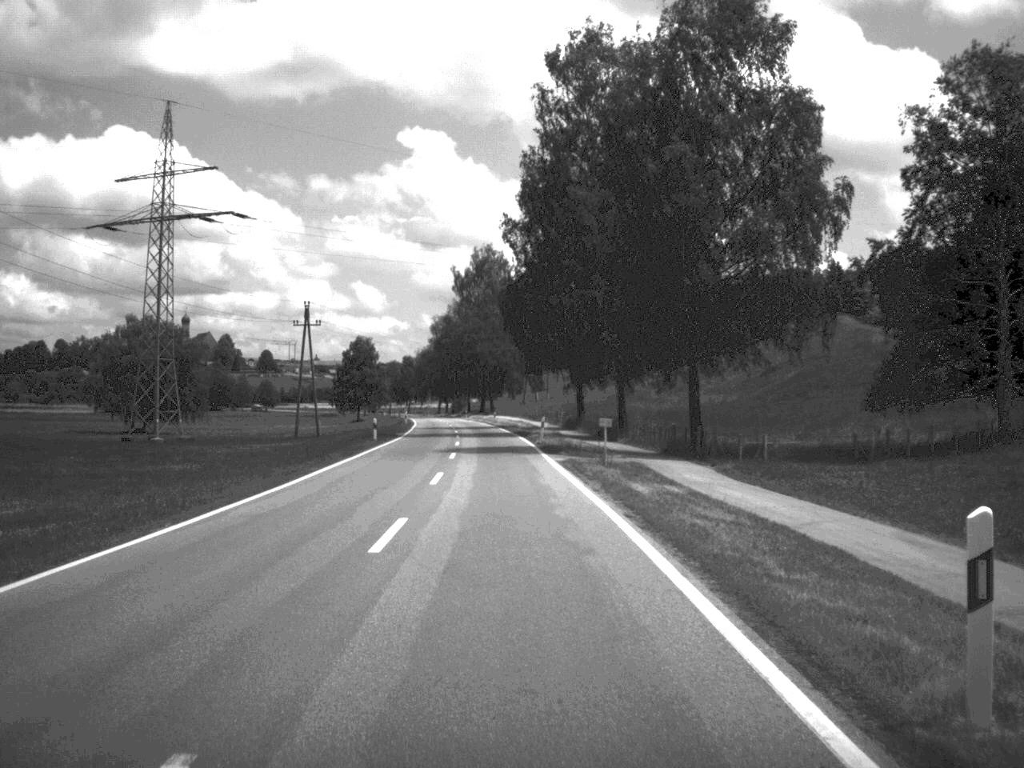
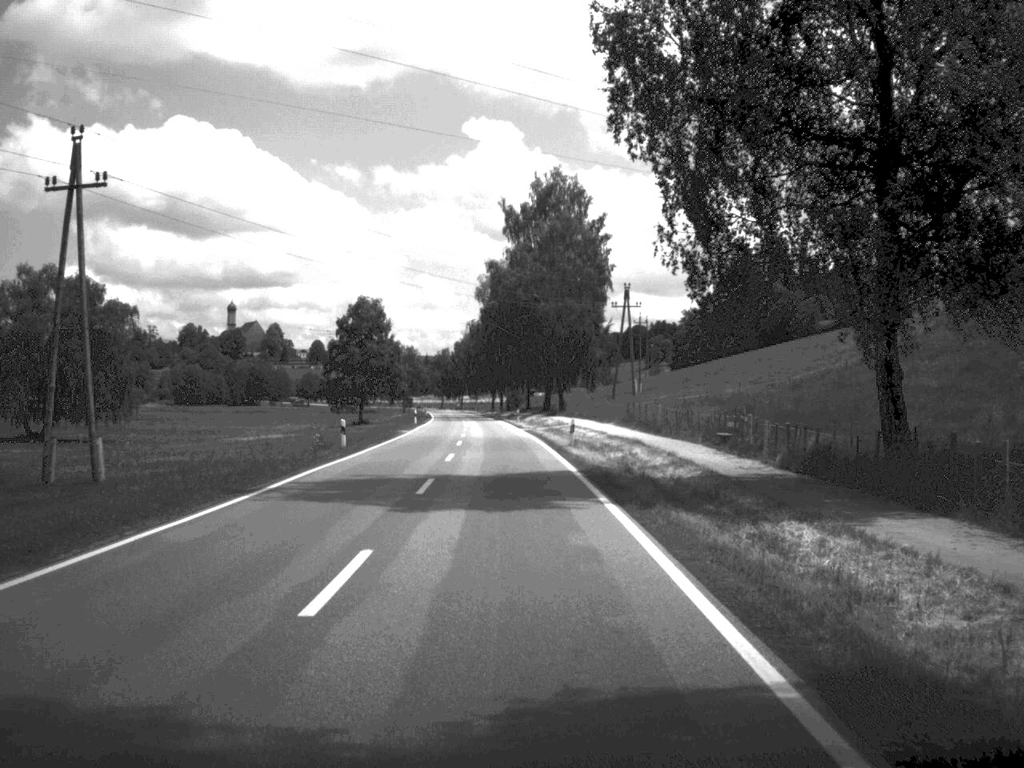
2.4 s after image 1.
(-1.9, +63.4) m; -3°
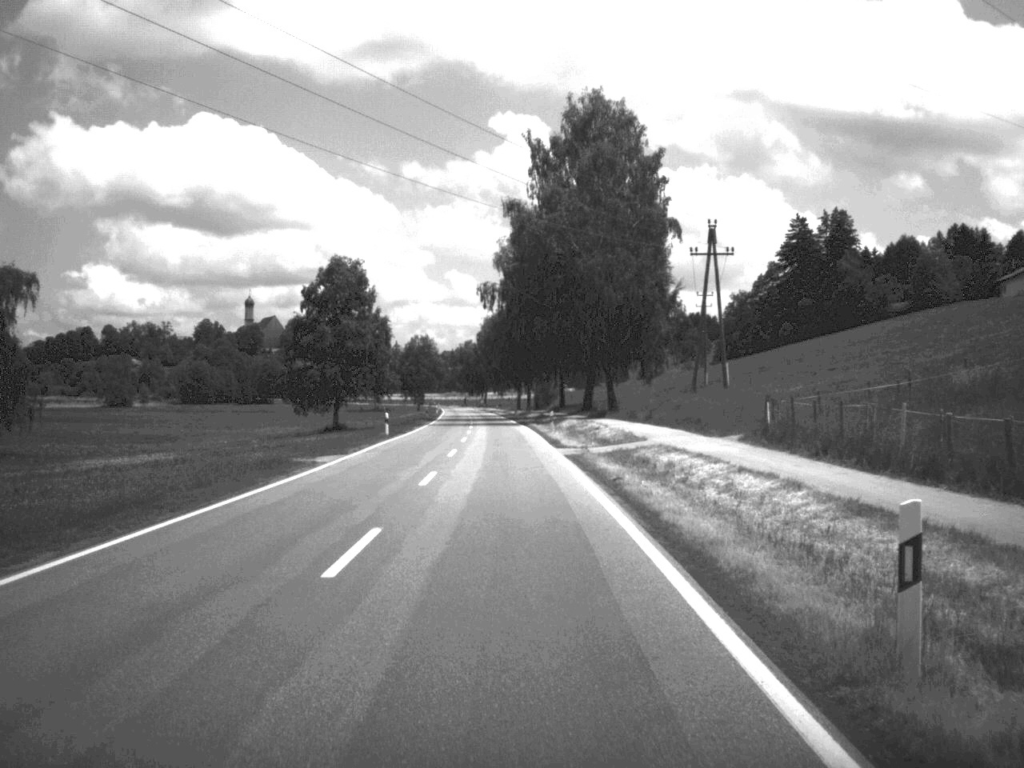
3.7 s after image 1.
(-0.4, +33.7) m; -1°
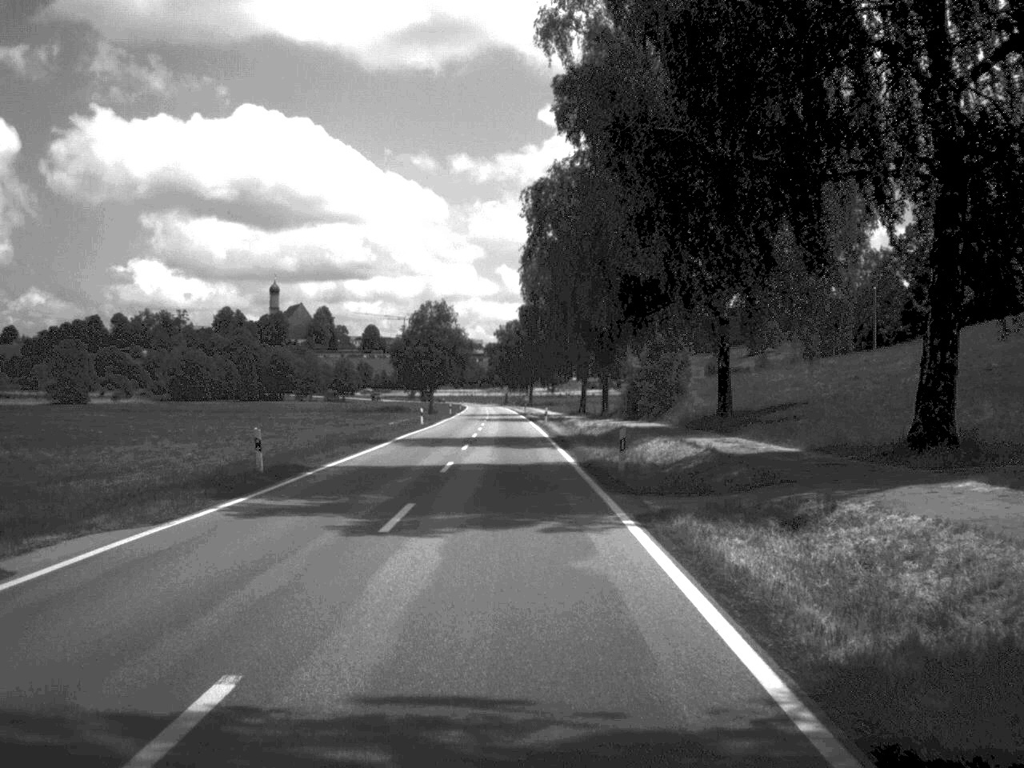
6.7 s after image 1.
(-1.9, +79.1) m; -2°
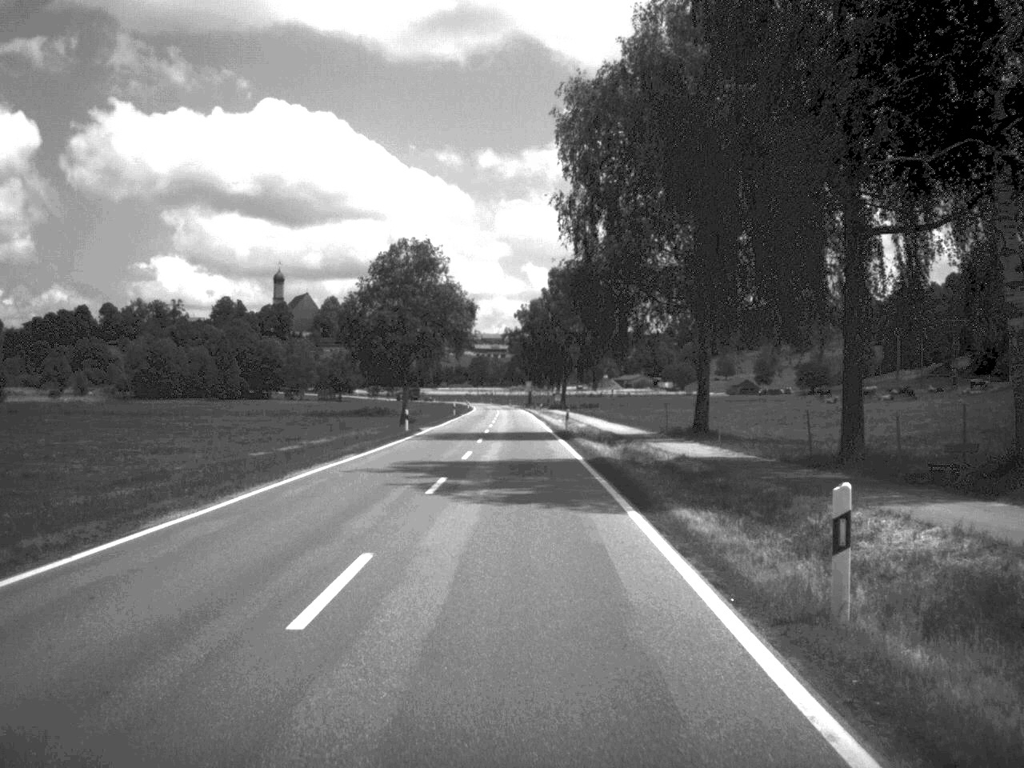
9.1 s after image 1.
(-0.9, +65.5) m; -1°
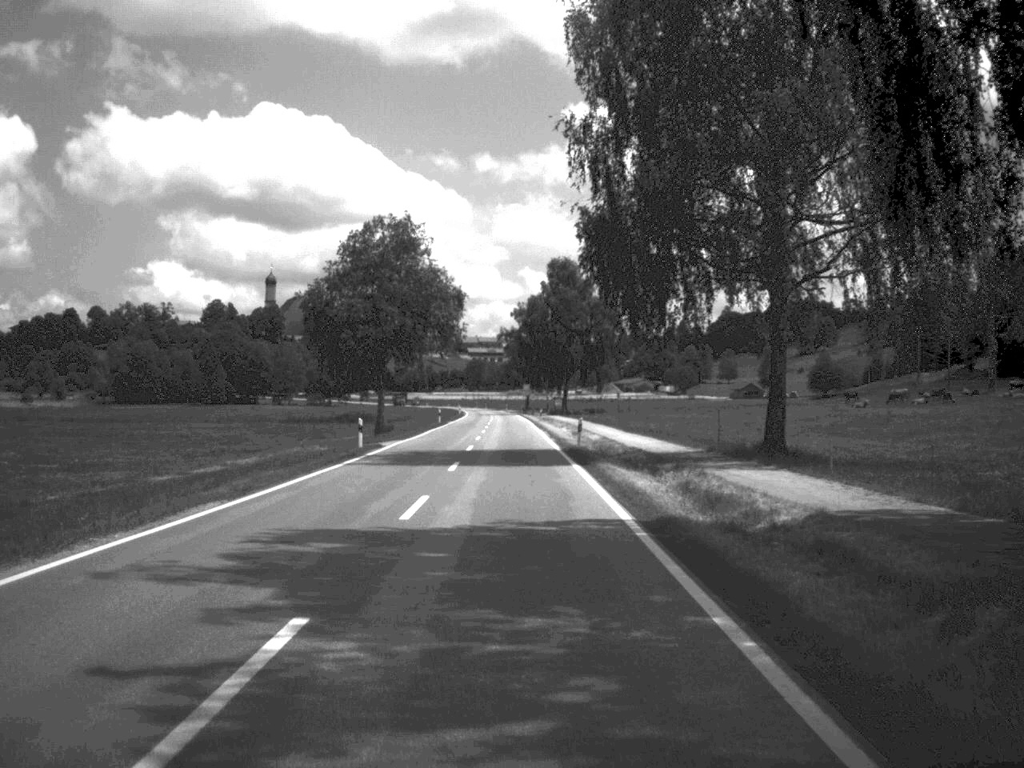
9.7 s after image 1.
(0.0, +15.5) m; 0°
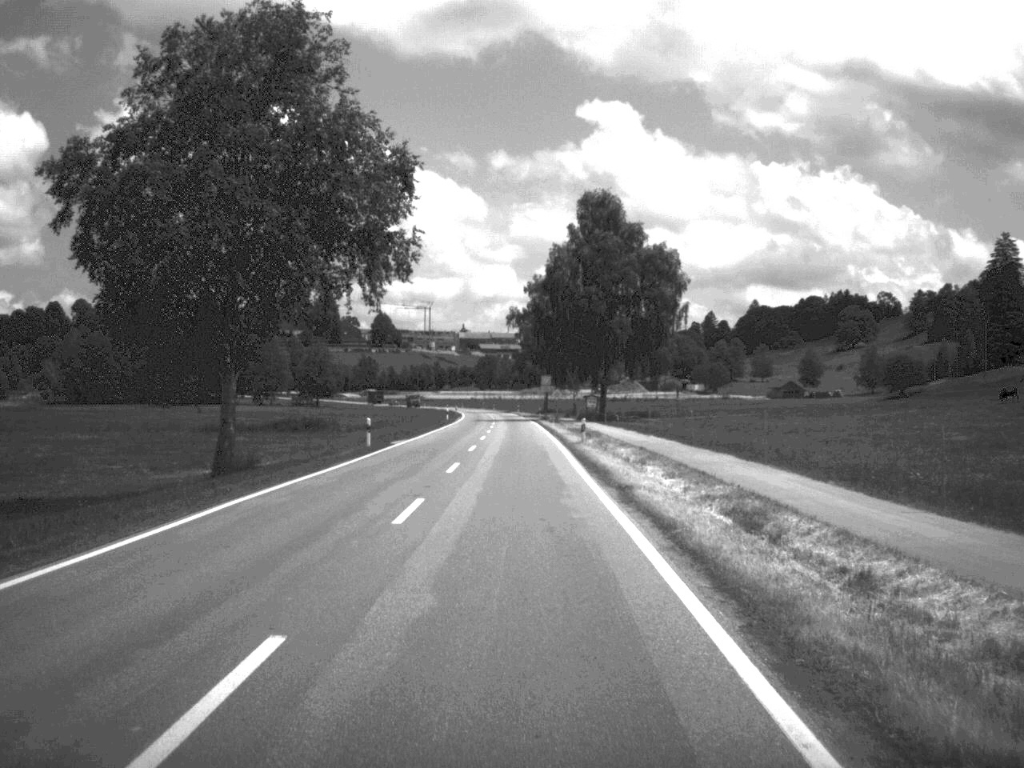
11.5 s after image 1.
(-0.4, +48.0) m; -1°
